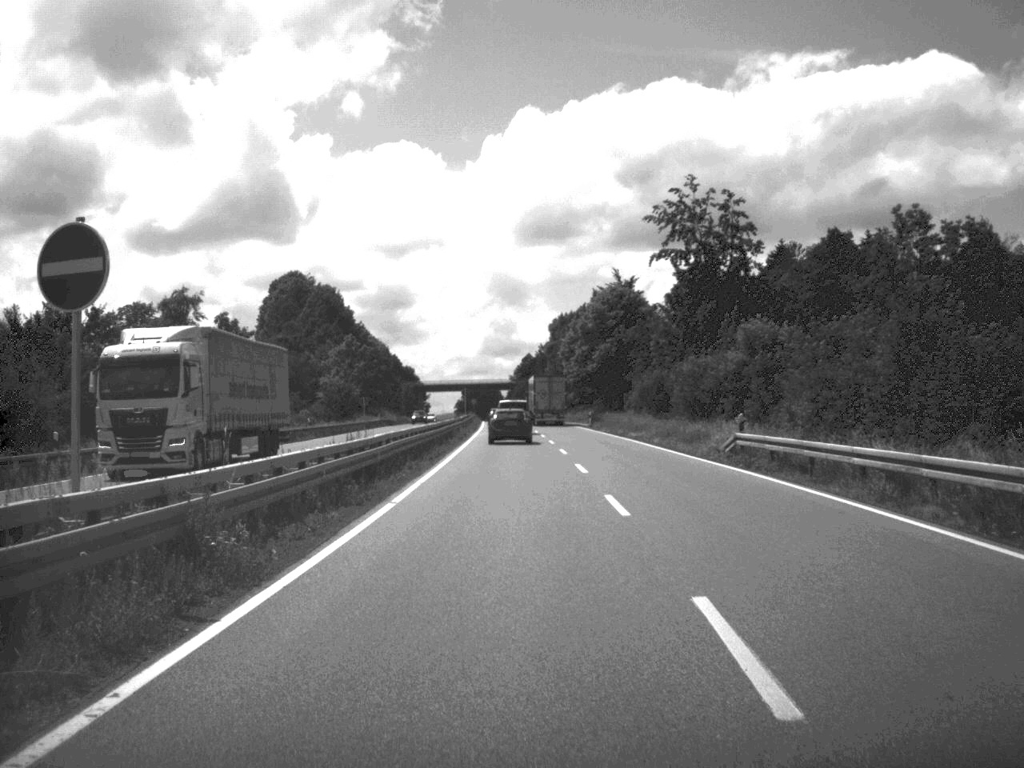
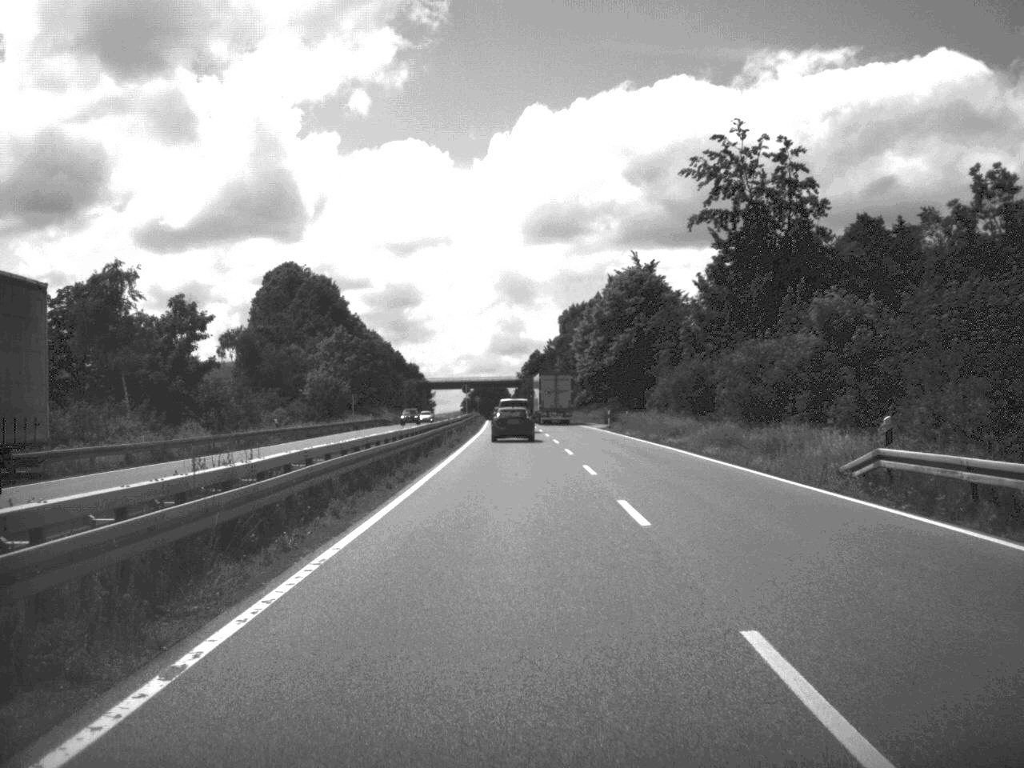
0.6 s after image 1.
(0.0, +13.4) m; 0°
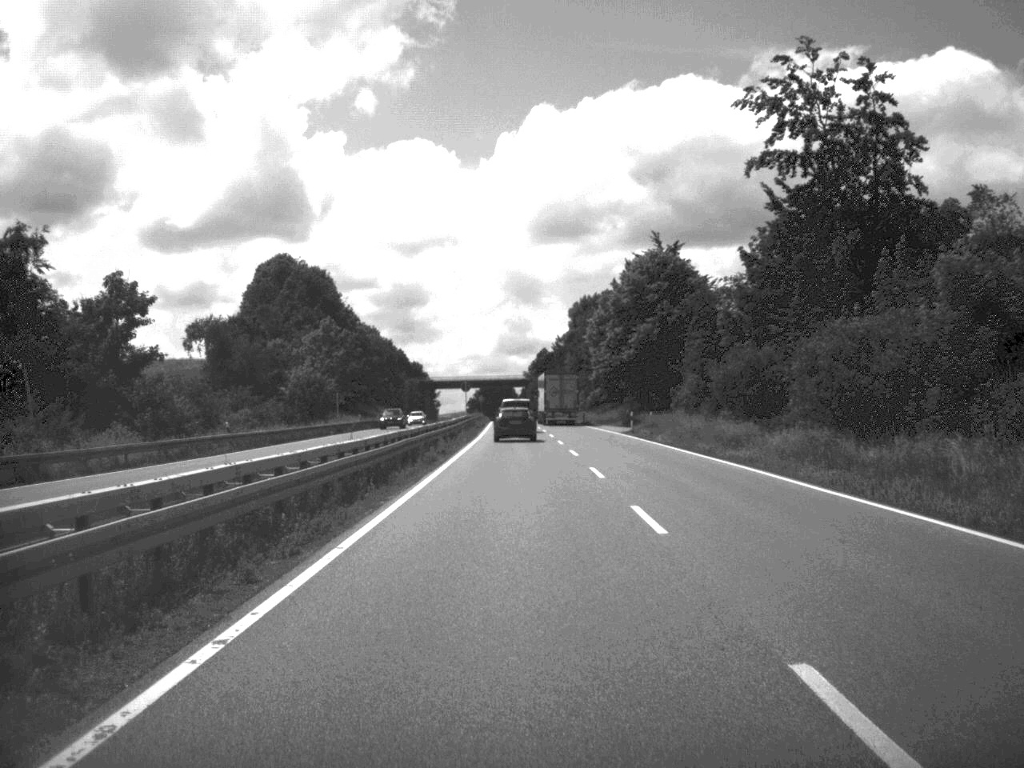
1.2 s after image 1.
(0.0, +13.0) m; 0°
